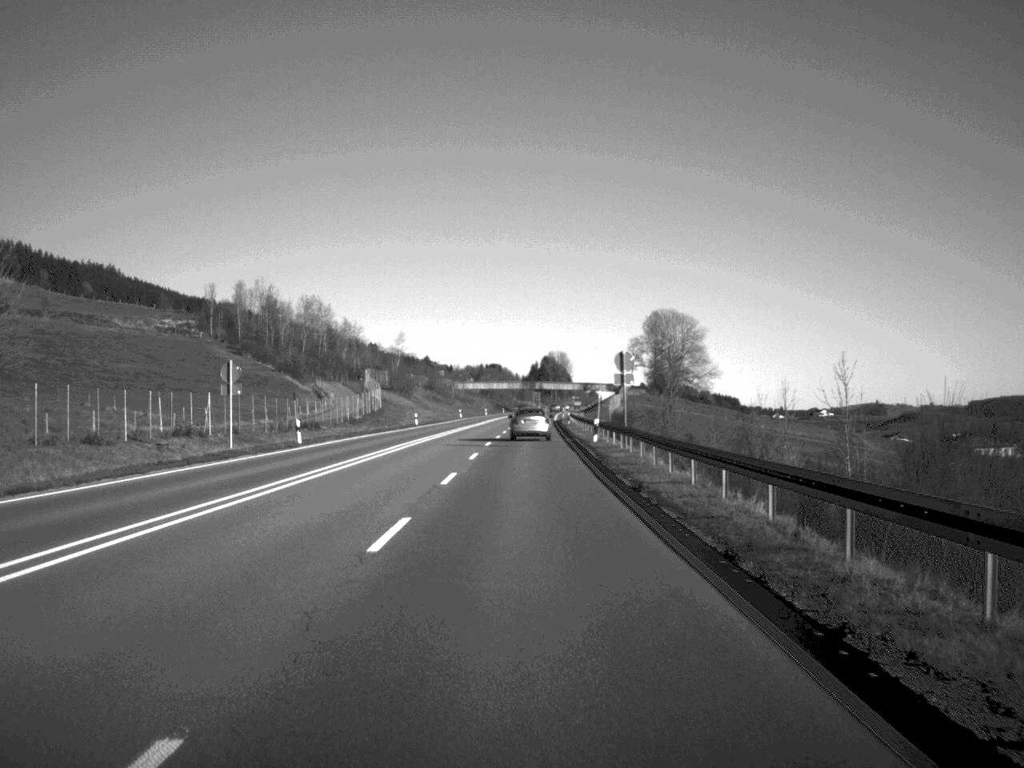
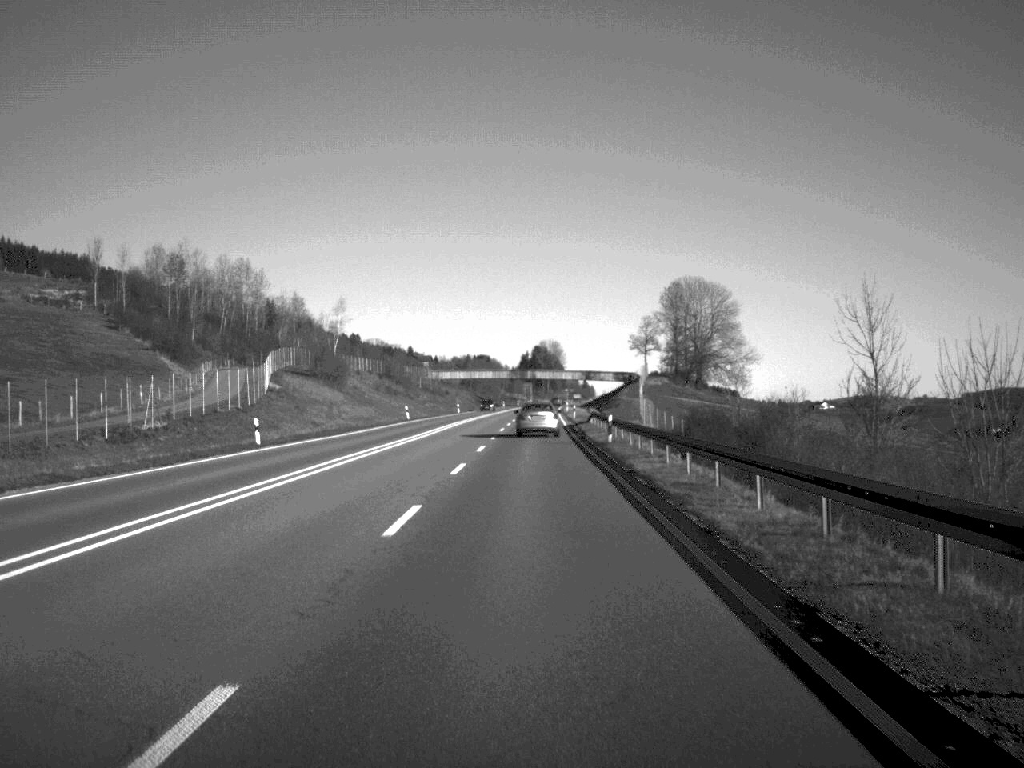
(+0.2, +58.8) m; 0°
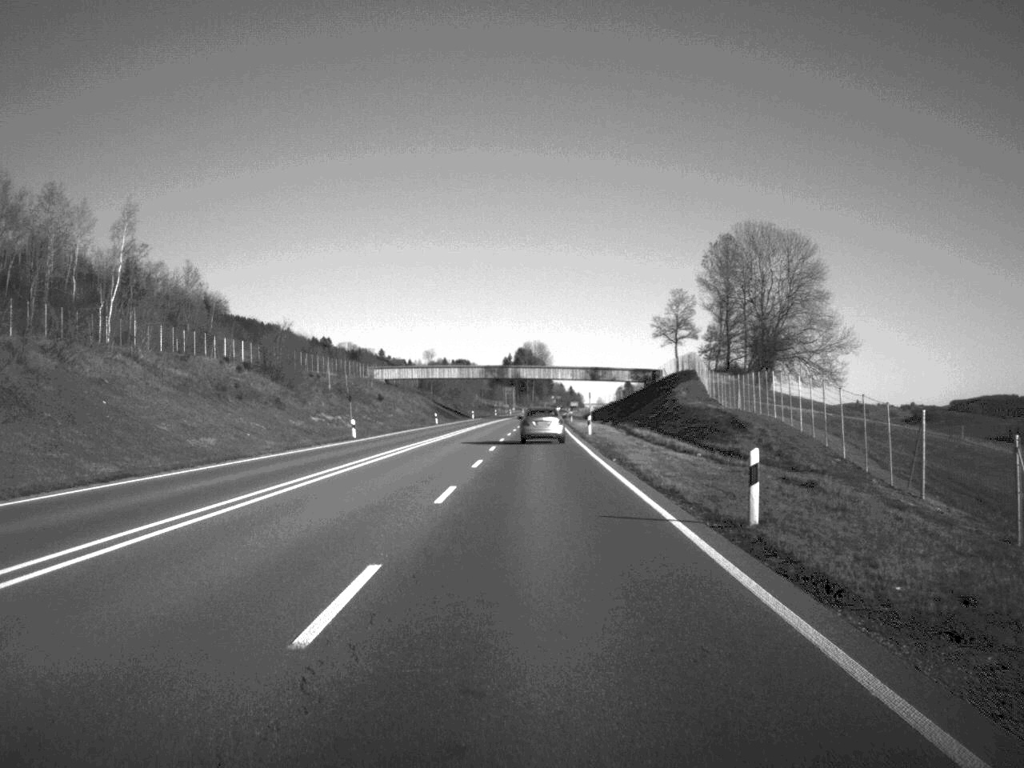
(+0.4, +78.1) m; +1°
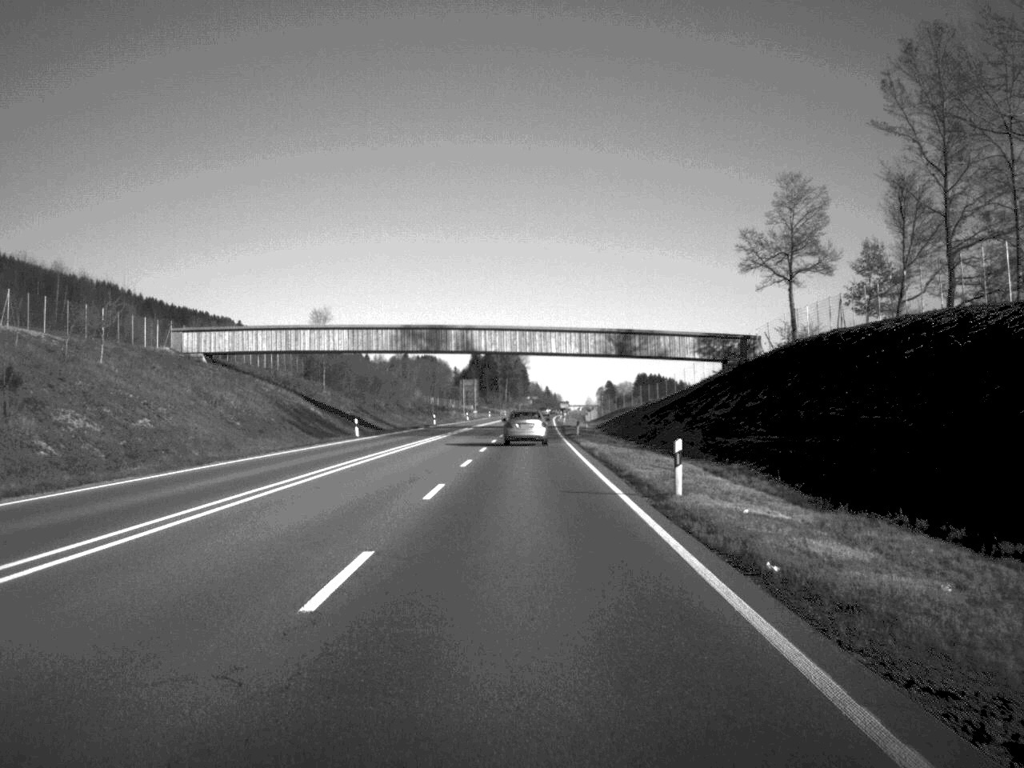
(+1.0, +94.5) m; +1°
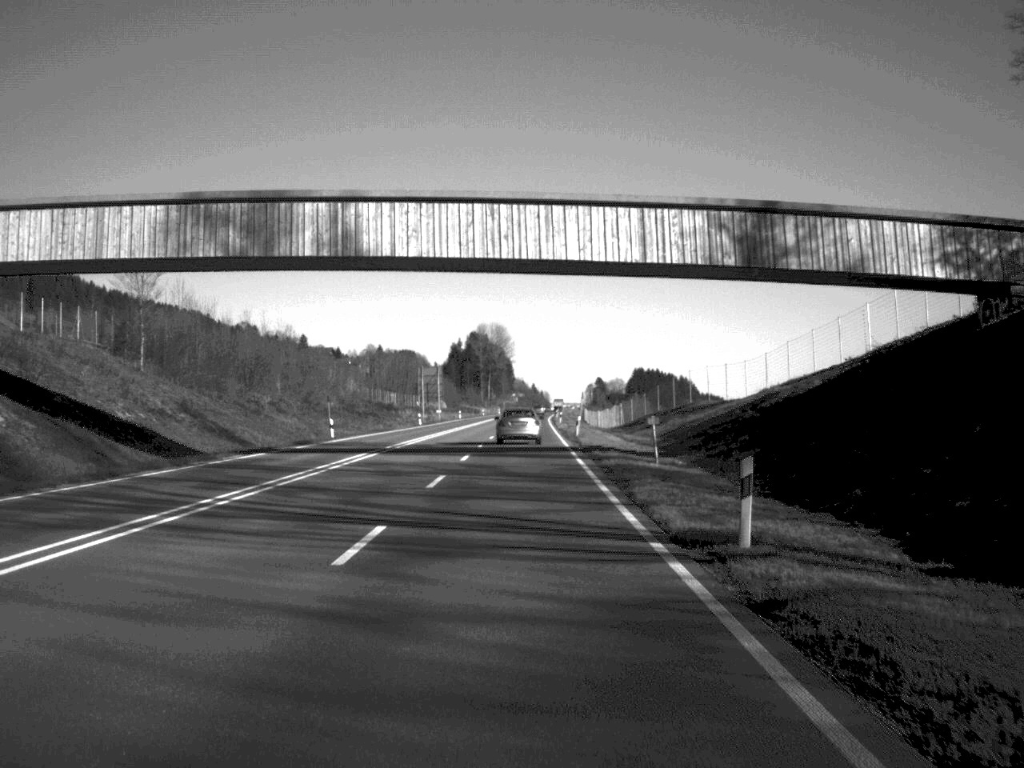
(+0.3, +57.0) m; +1°
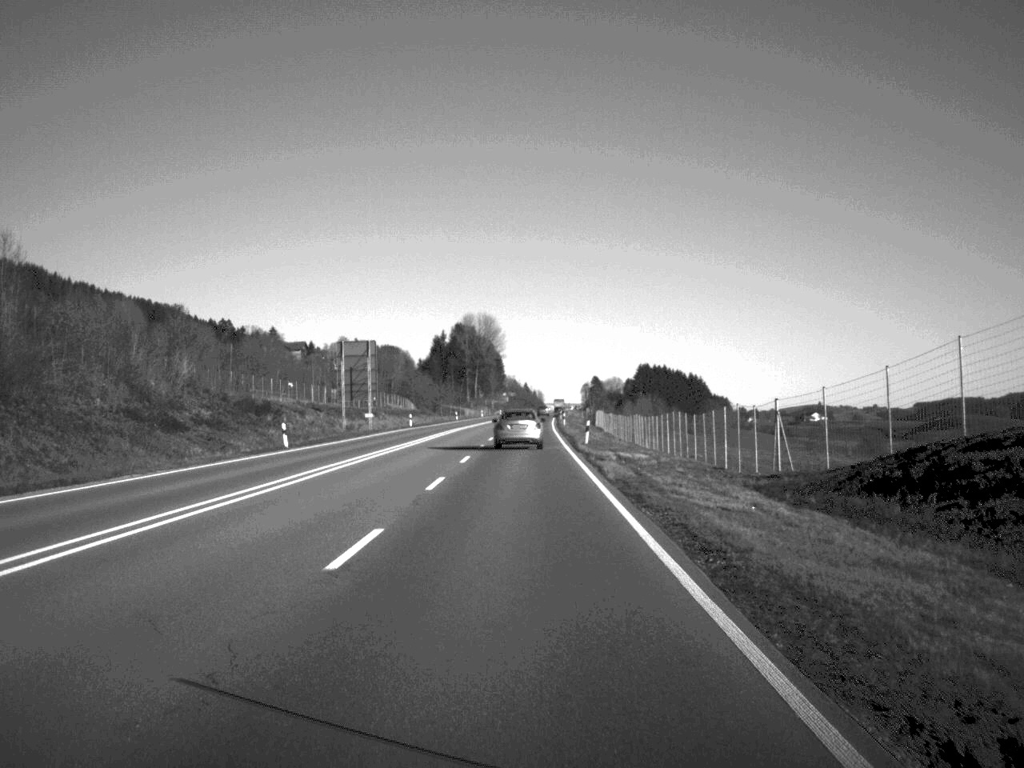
(+0.2, +60.0) m; 0°
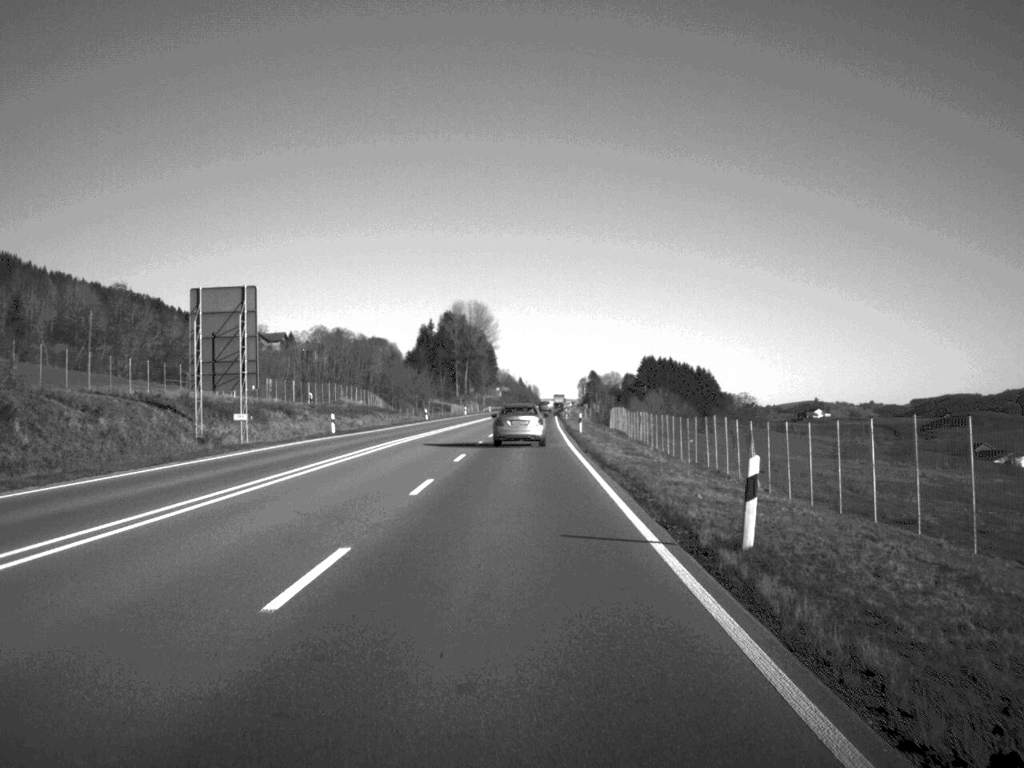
(+0.1, +38.7) m; 0°
